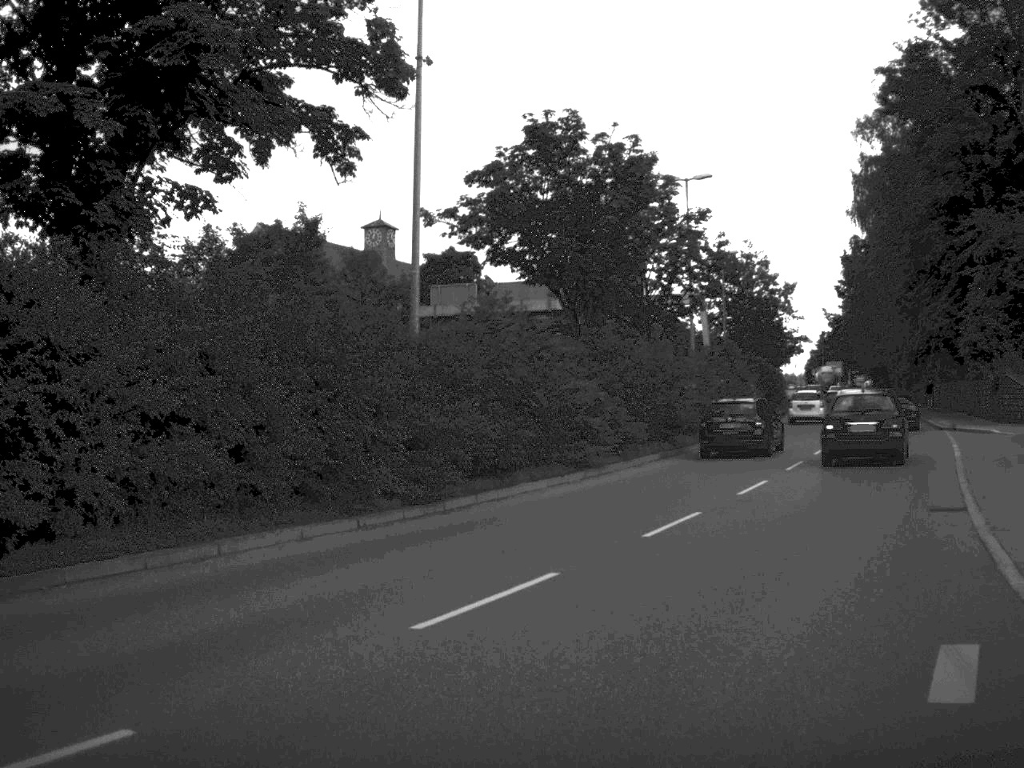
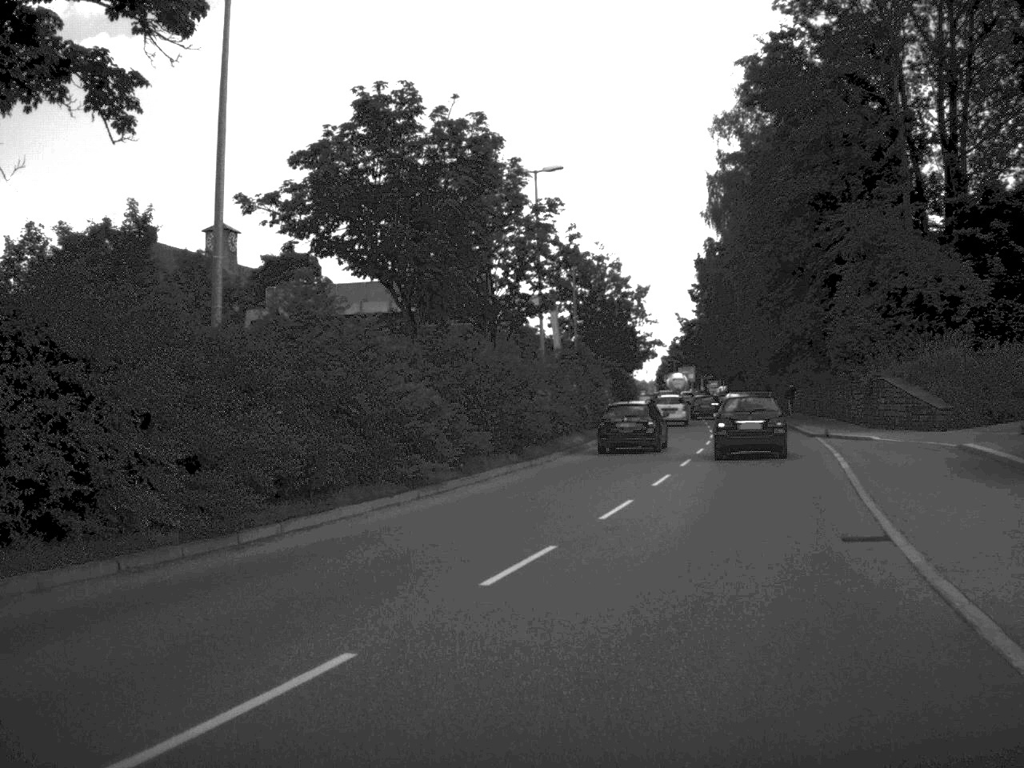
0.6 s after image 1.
(+0.2, +3.4) m; +6°
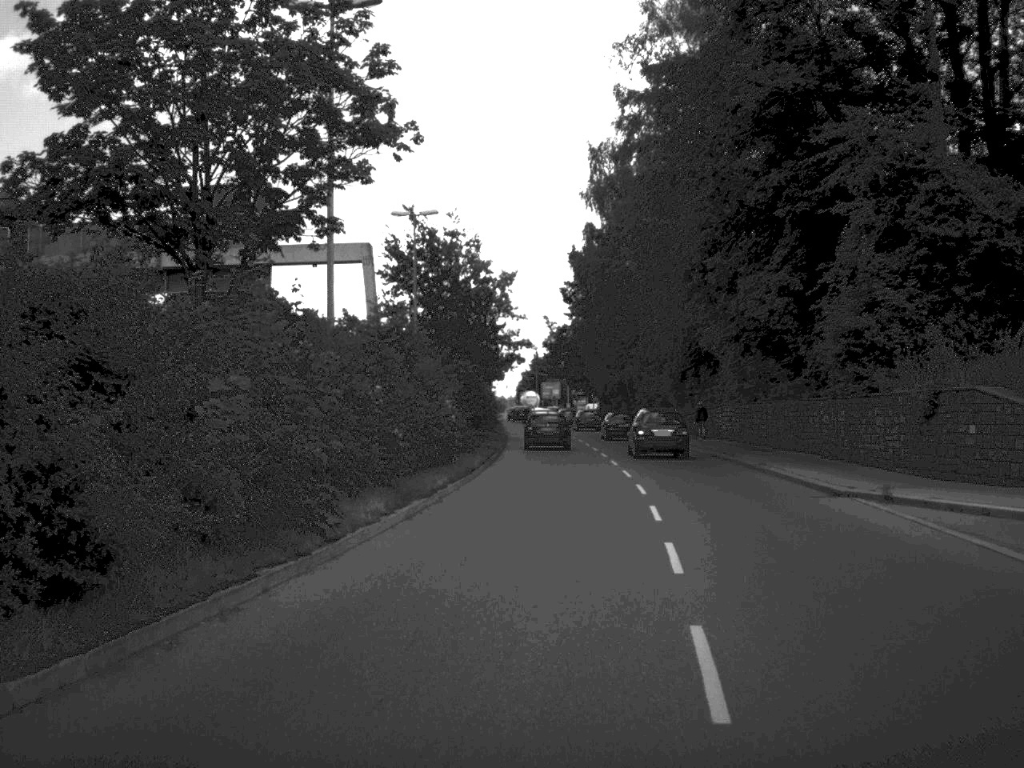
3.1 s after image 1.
(+1.5, +22.0) m; +6°
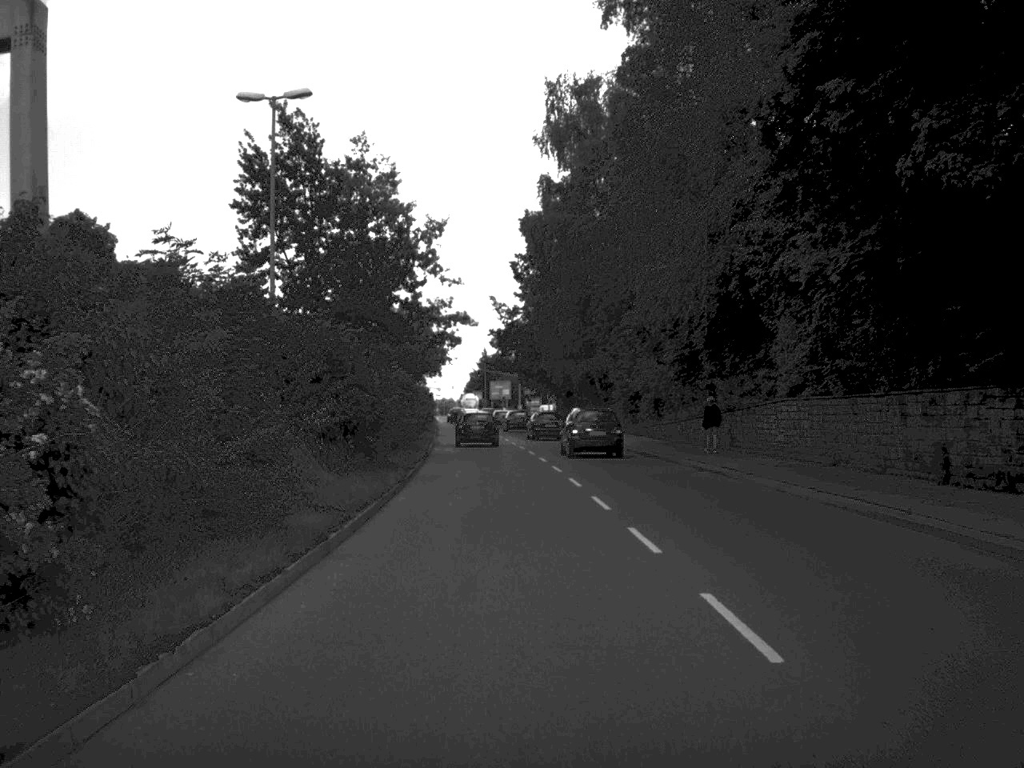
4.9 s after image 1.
(+0.5, +22.2) m; +2°
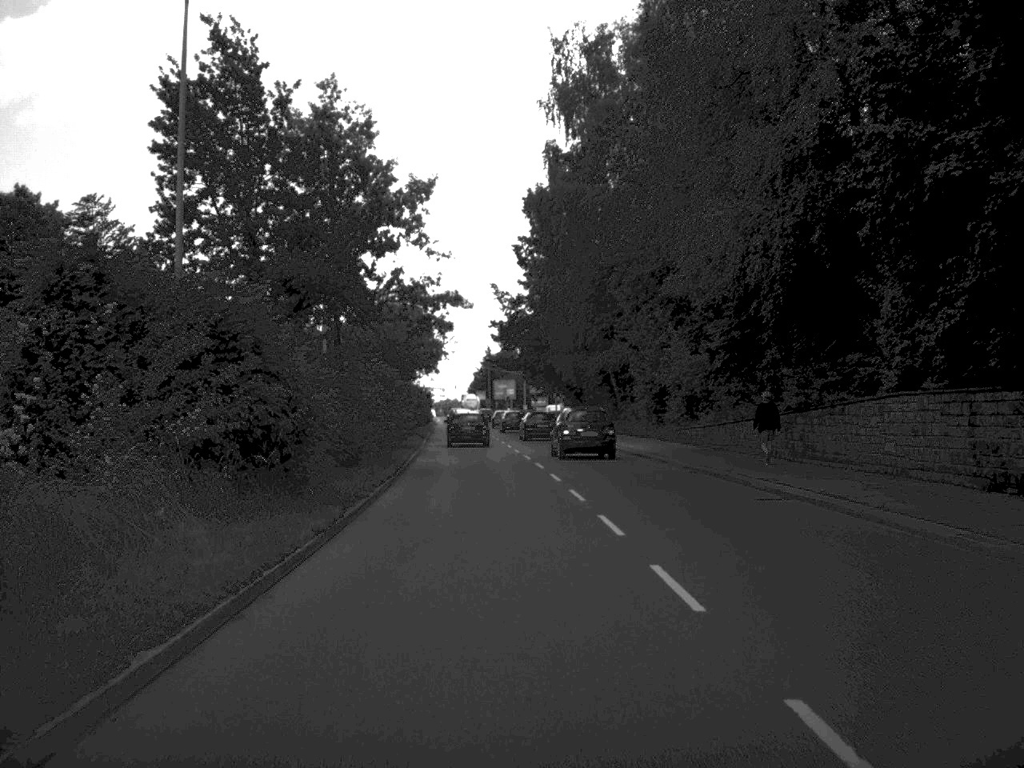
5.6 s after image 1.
(0.0, +9.9) m; 0°
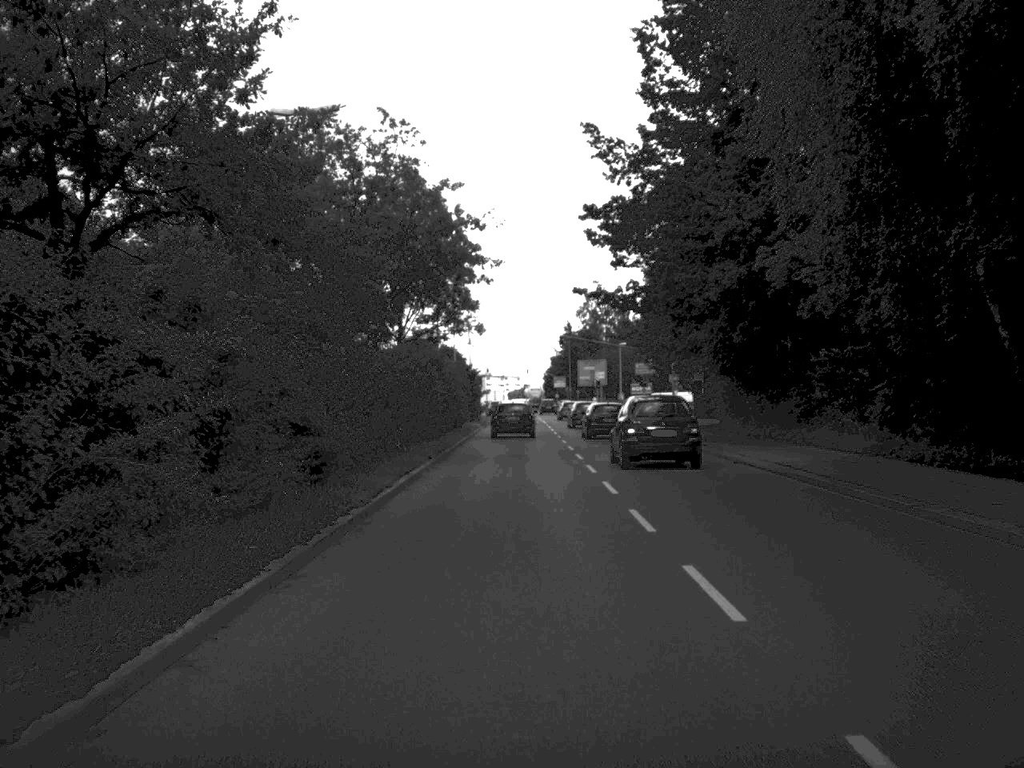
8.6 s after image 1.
(-1.9, +48.1) m; -4°
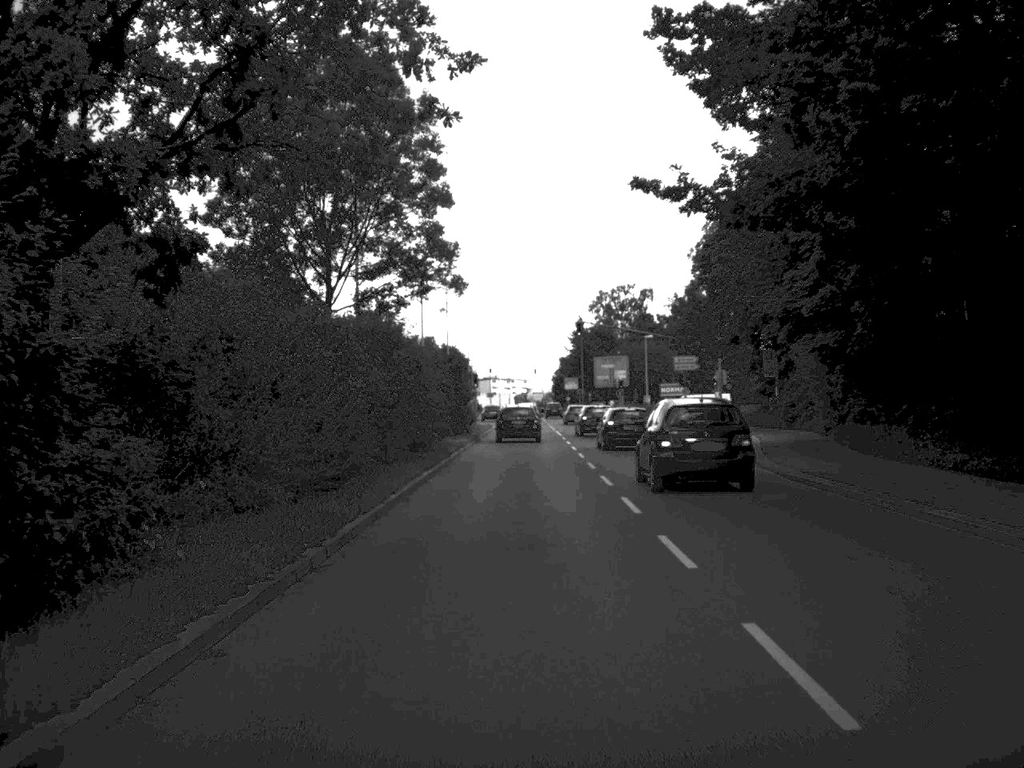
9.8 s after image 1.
(-0.1, +20.5) m; 0°
